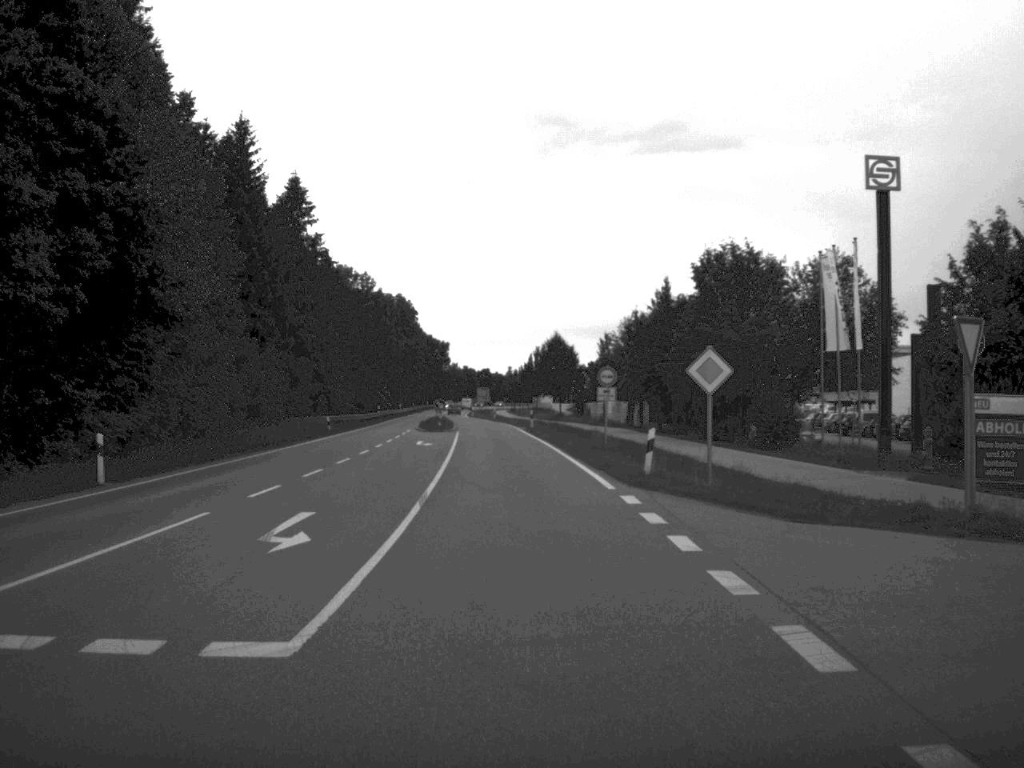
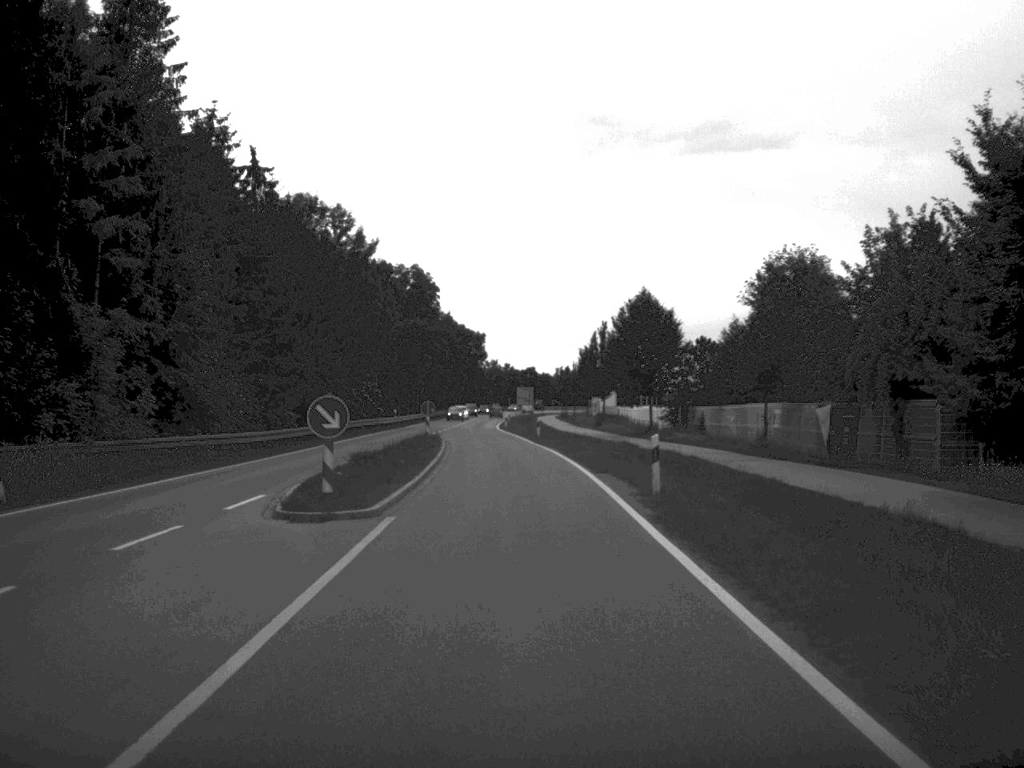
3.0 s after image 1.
(-1.0, +49.0) m; -2°
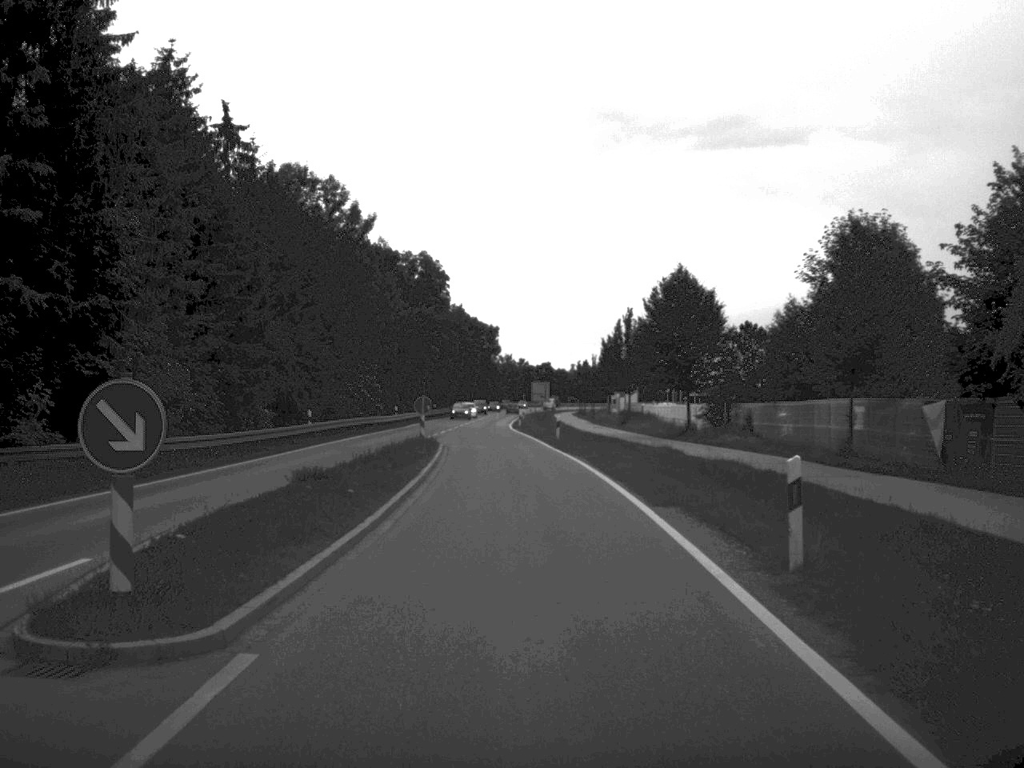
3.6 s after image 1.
(-0.1, +10.0) m; -1°
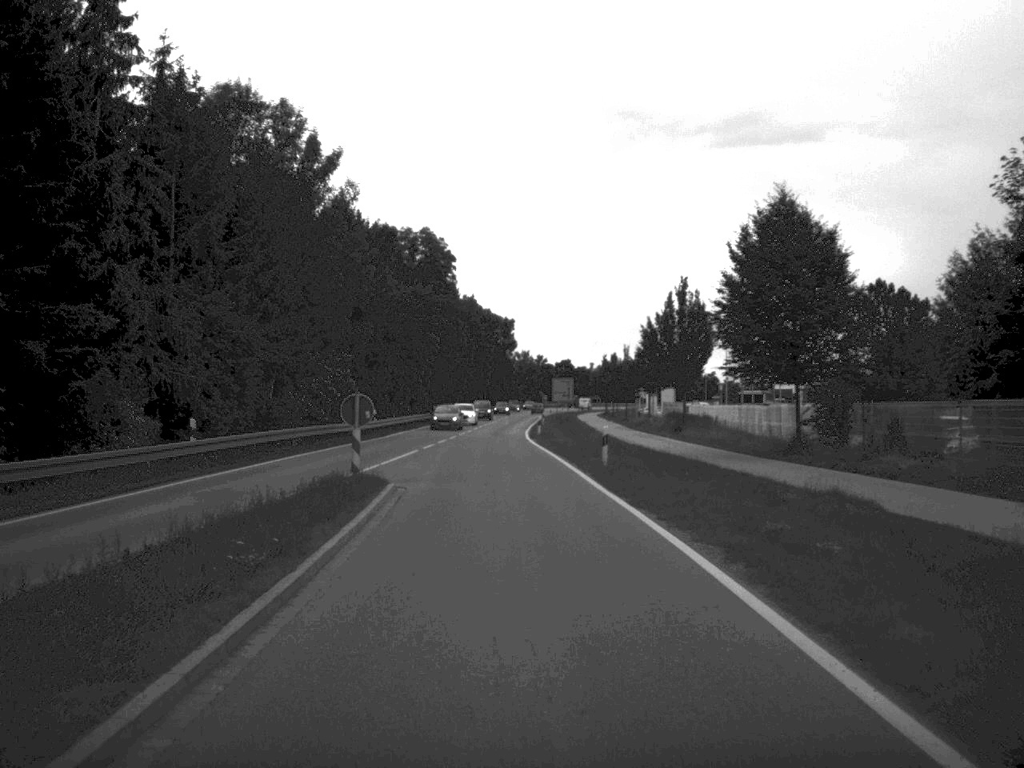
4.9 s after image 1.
(-0.1, +20.7) m; -1°
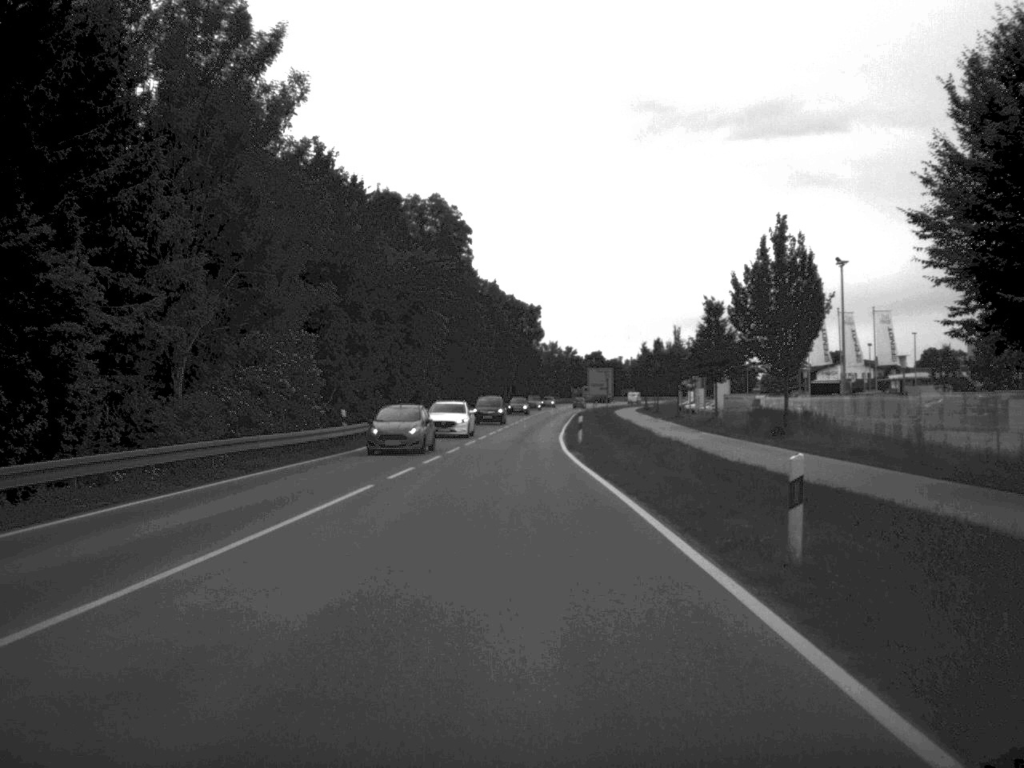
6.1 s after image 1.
(-0.2, +19.0) m; -1°
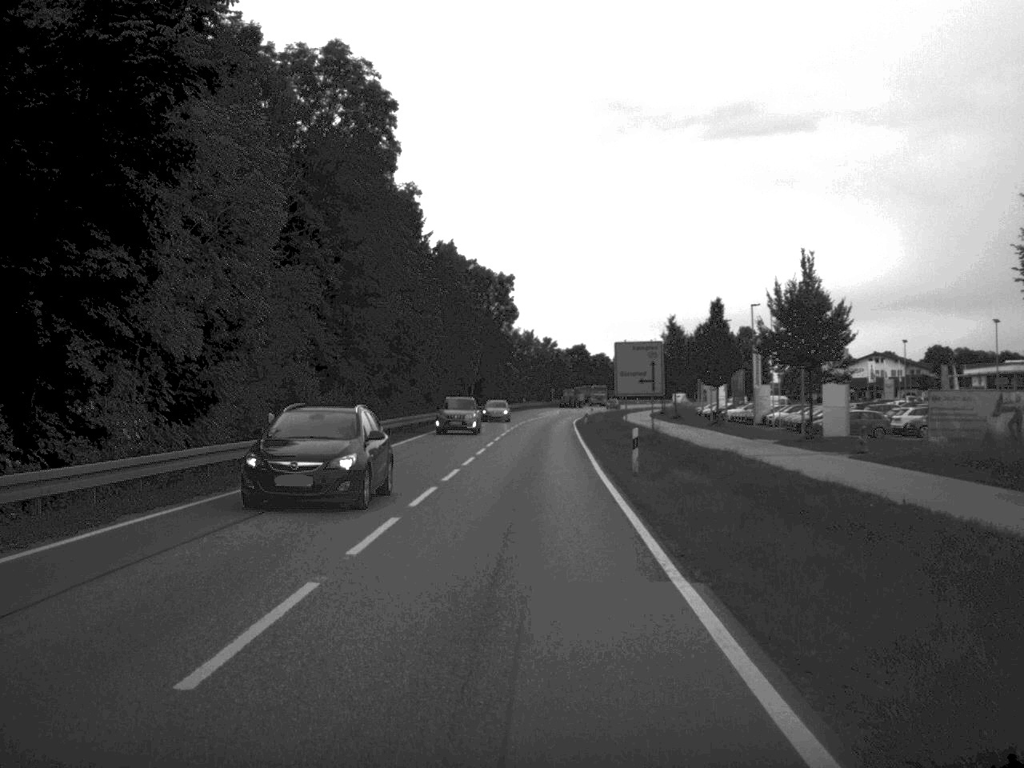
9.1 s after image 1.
(0.0, +48.2) m; +1°
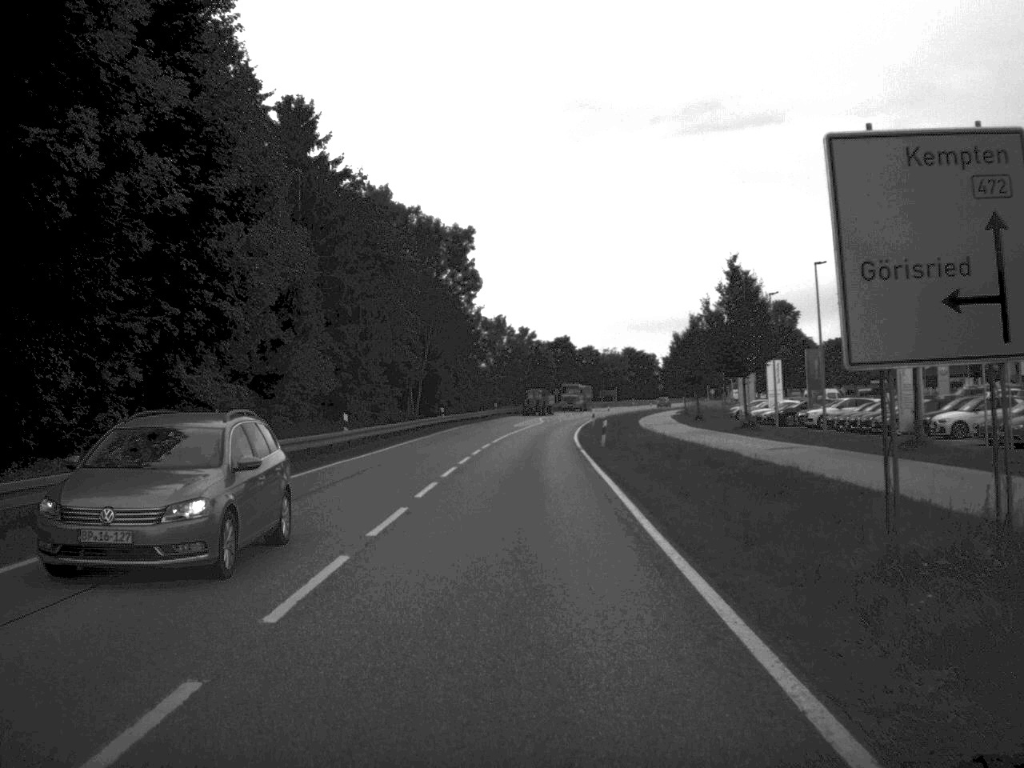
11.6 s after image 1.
(+0.4, +38.9) m; +1°
